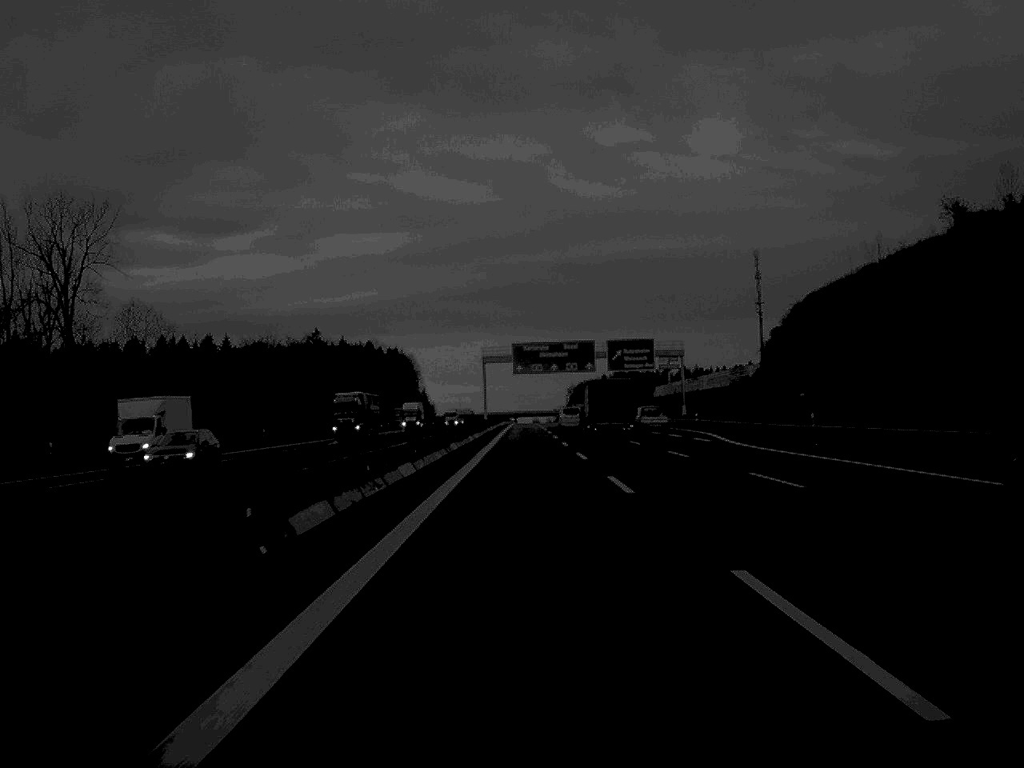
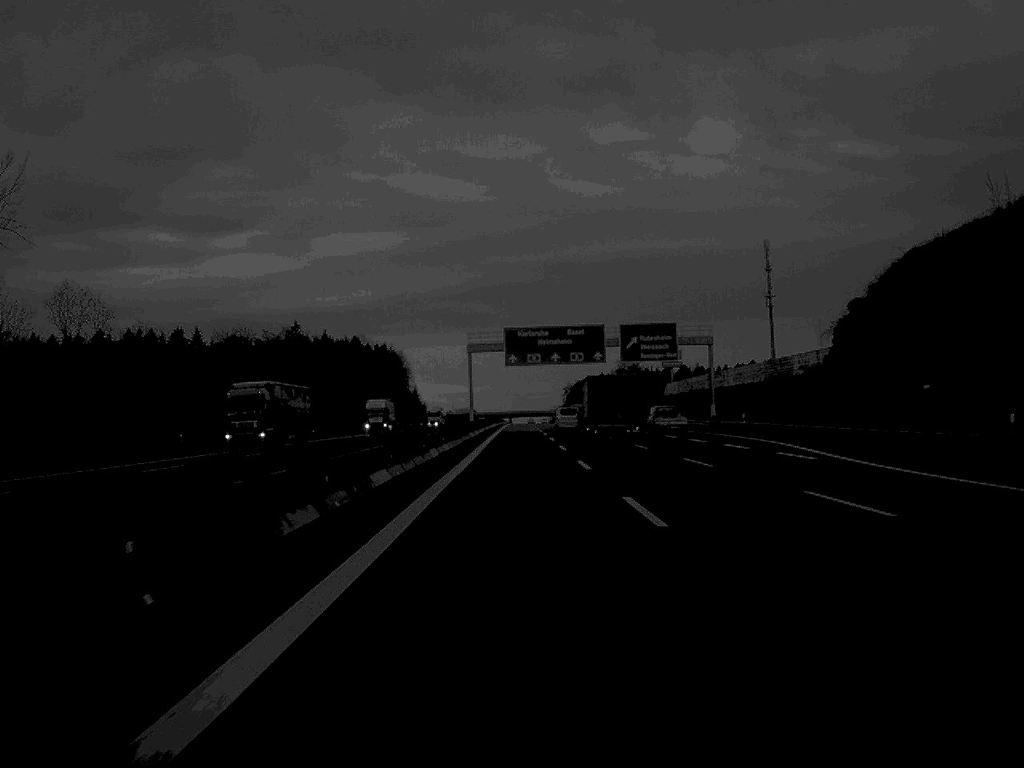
(0.0, +25.0) m; 0°
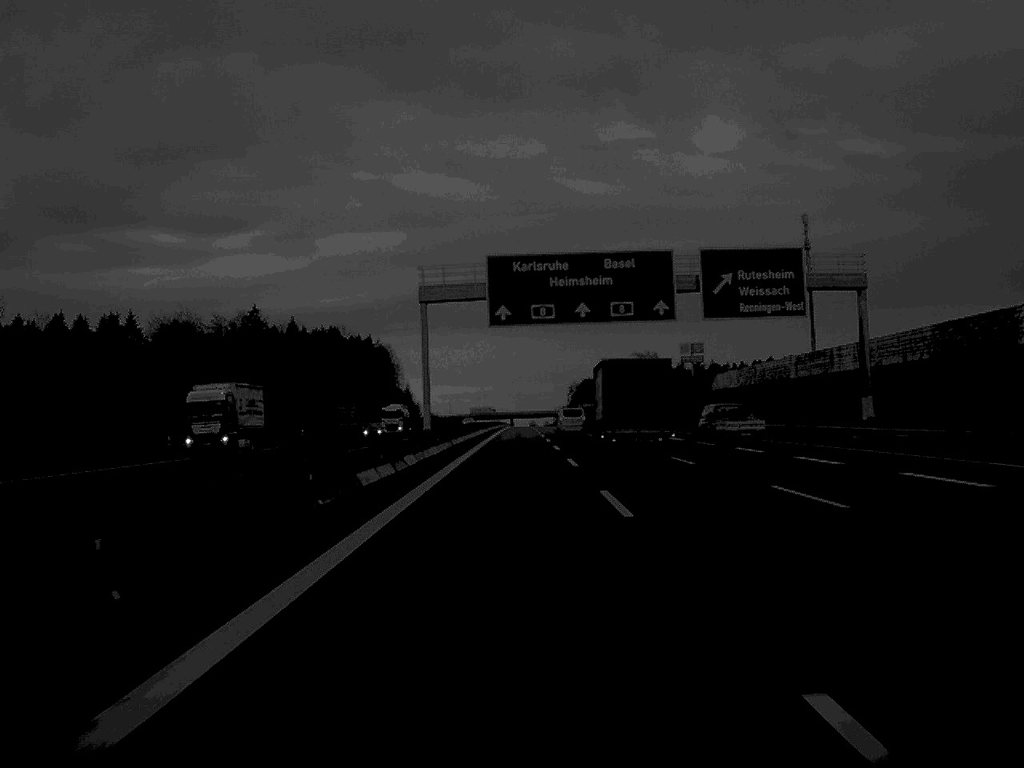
(0.0, +52.4) m; 0°
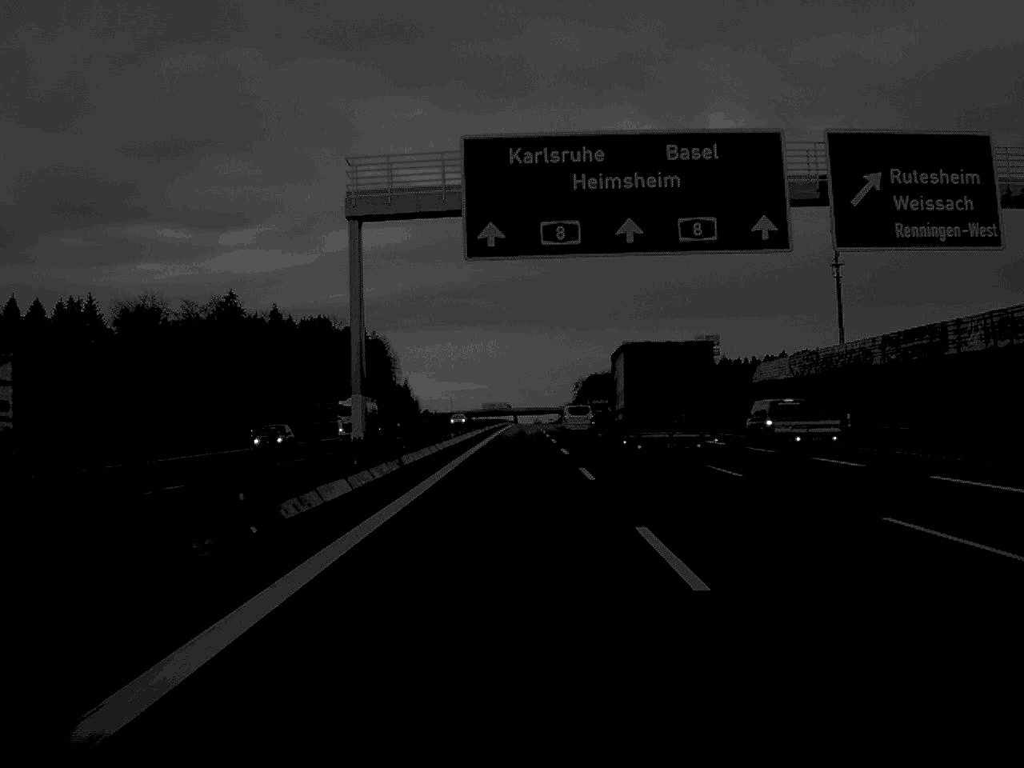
(0.0, +26.1) m; 0°
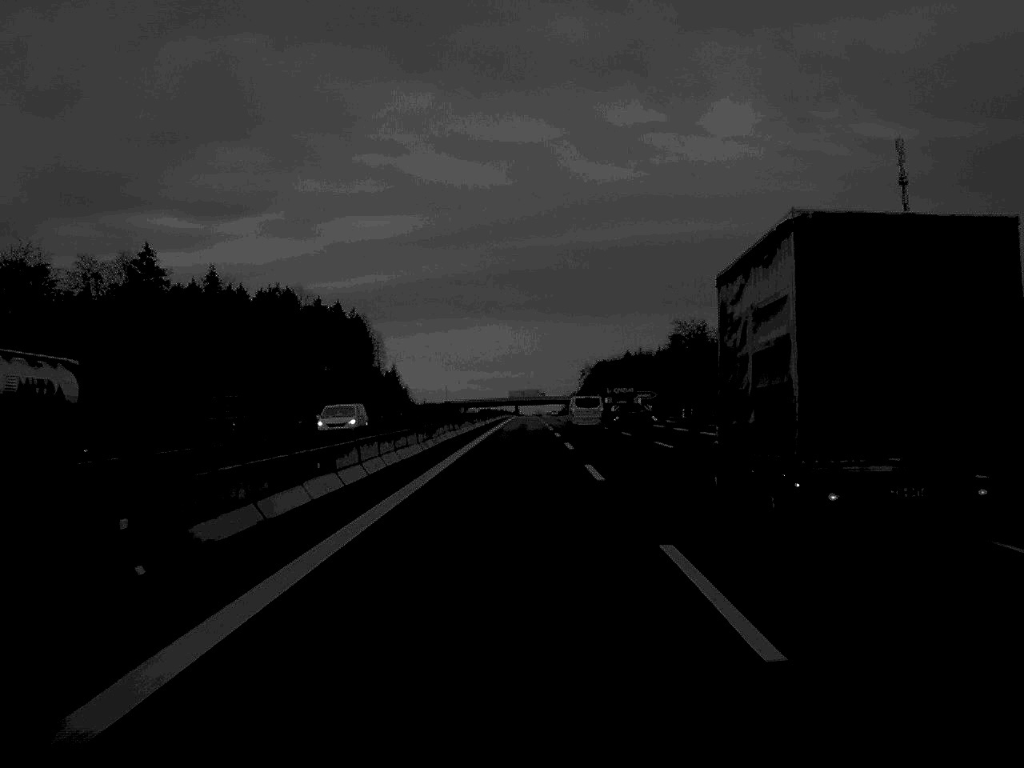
(0.0, +57.0) m; 0°
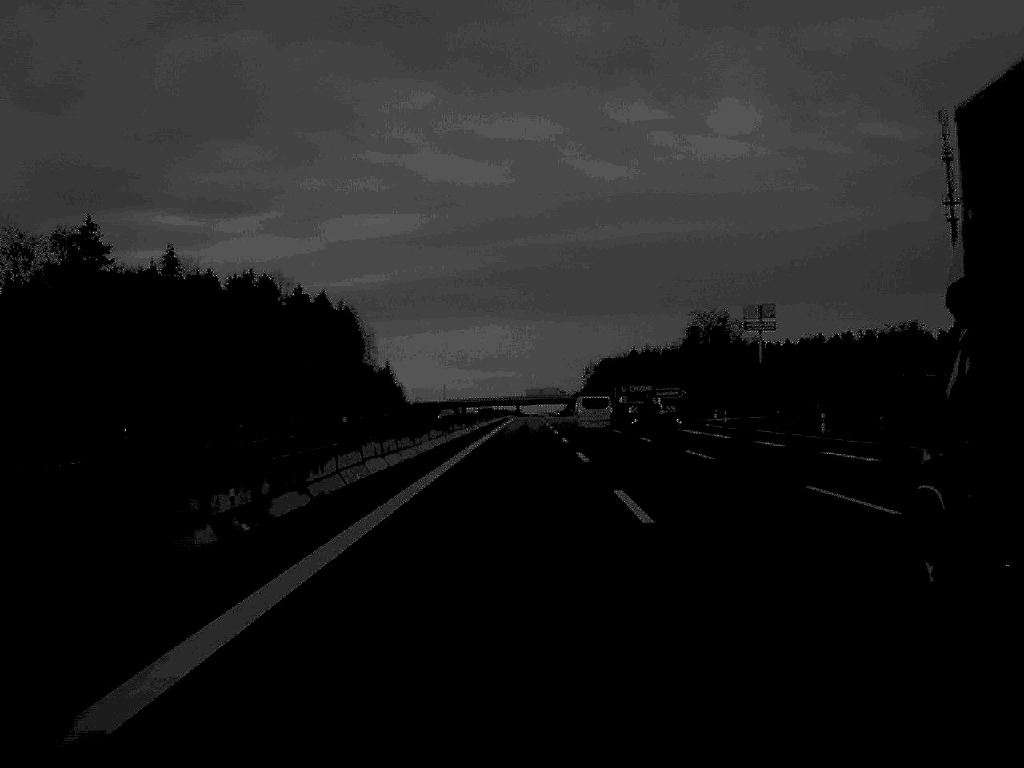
(0.0, +27.1) m; 0°
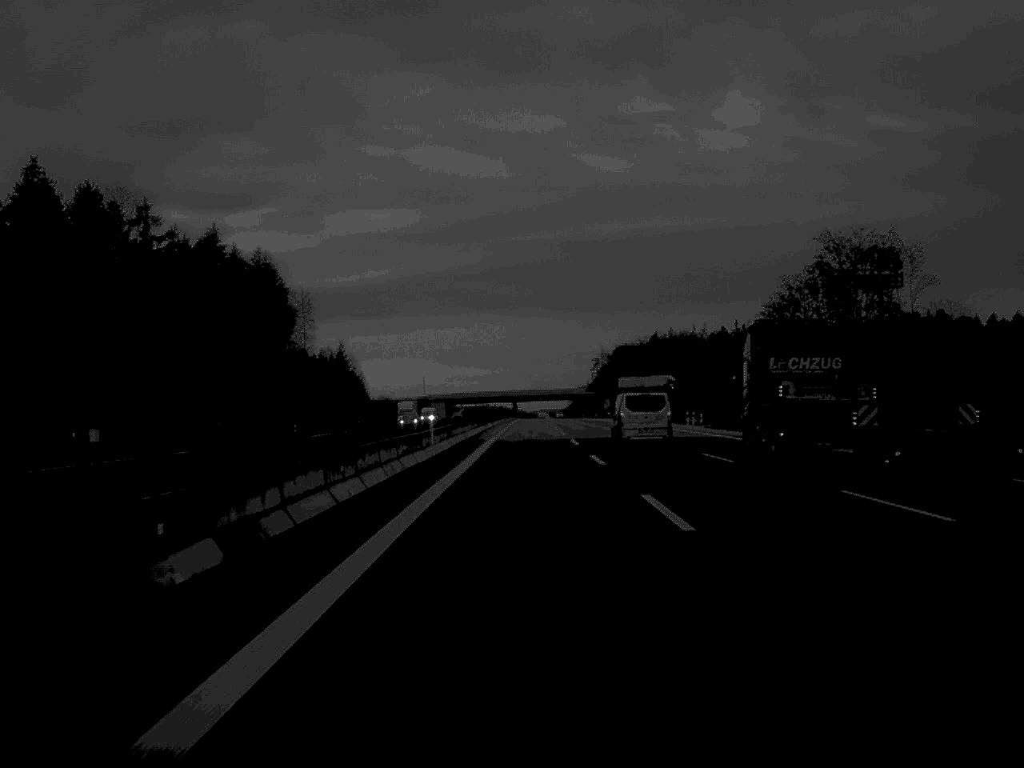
(-0.2, +108.6) m; 0°
